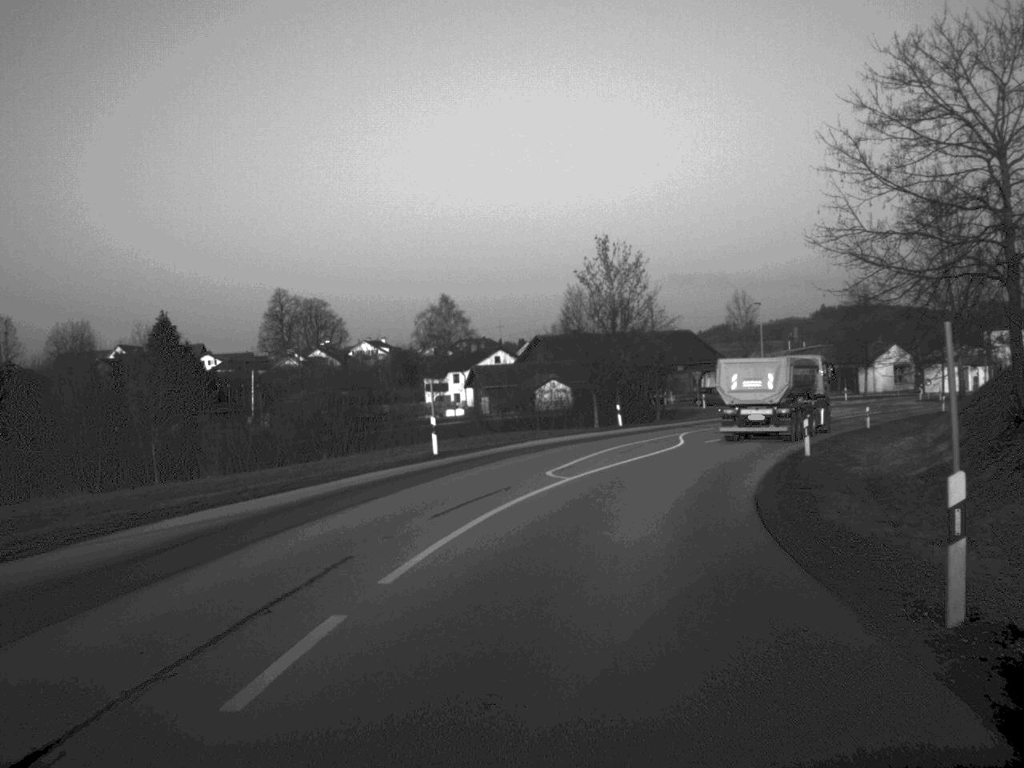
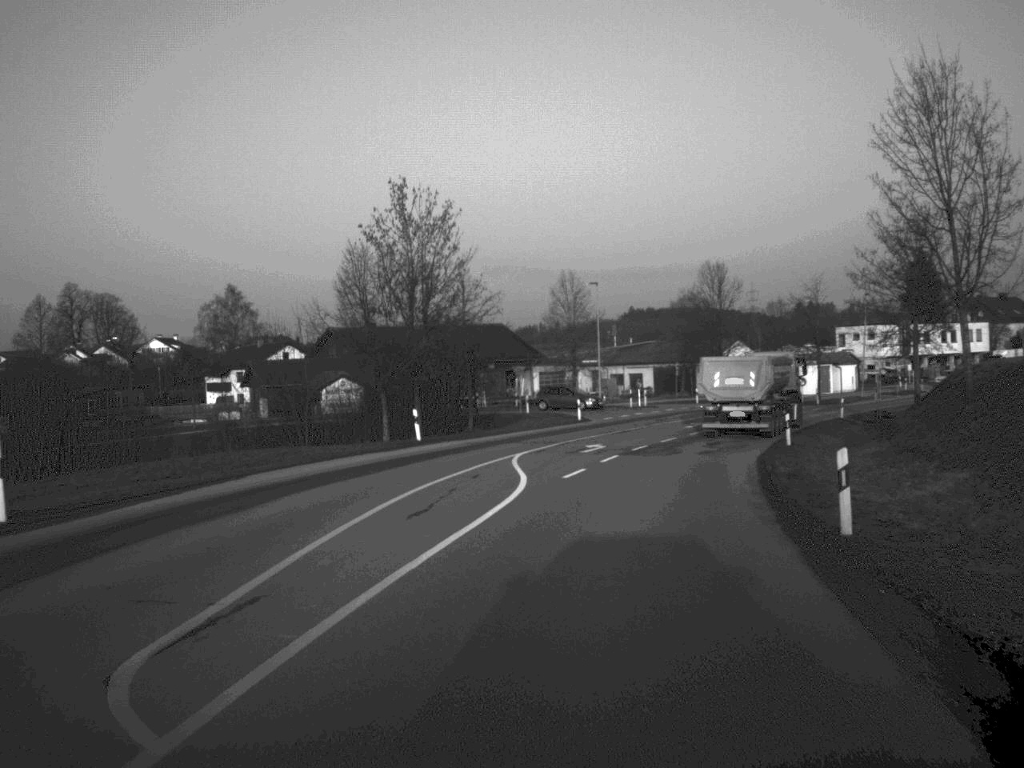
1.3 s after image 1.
(+1.4, +19.1) m; +9°
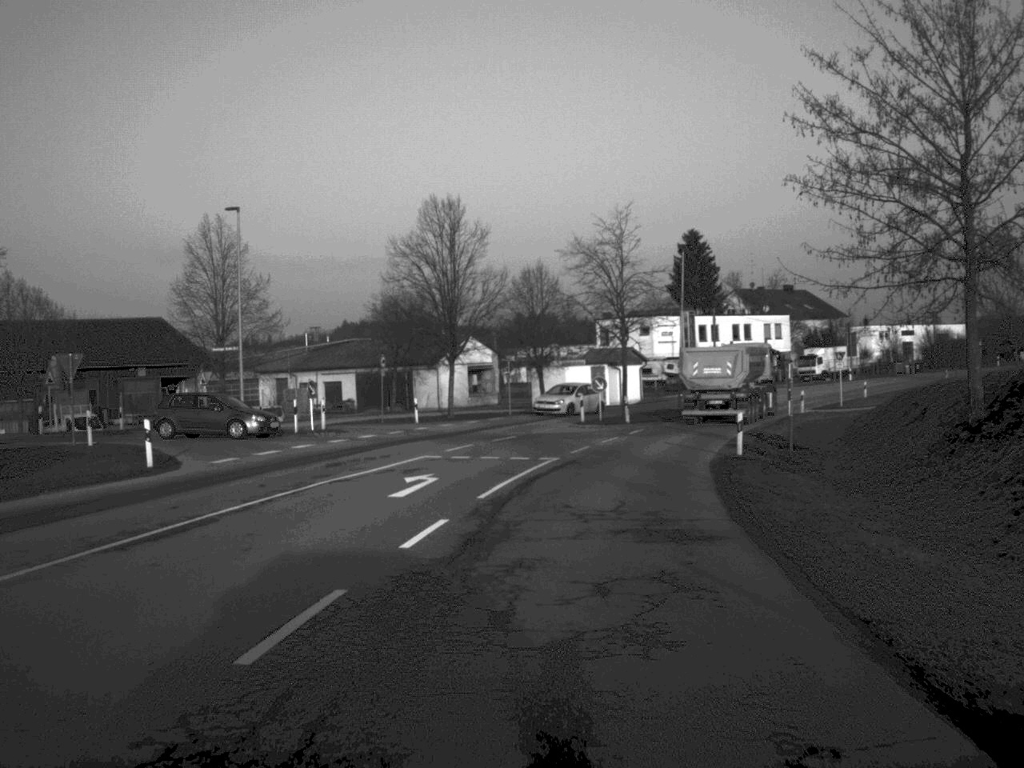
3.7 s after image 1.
(+4.2, +34.8) m; +13°
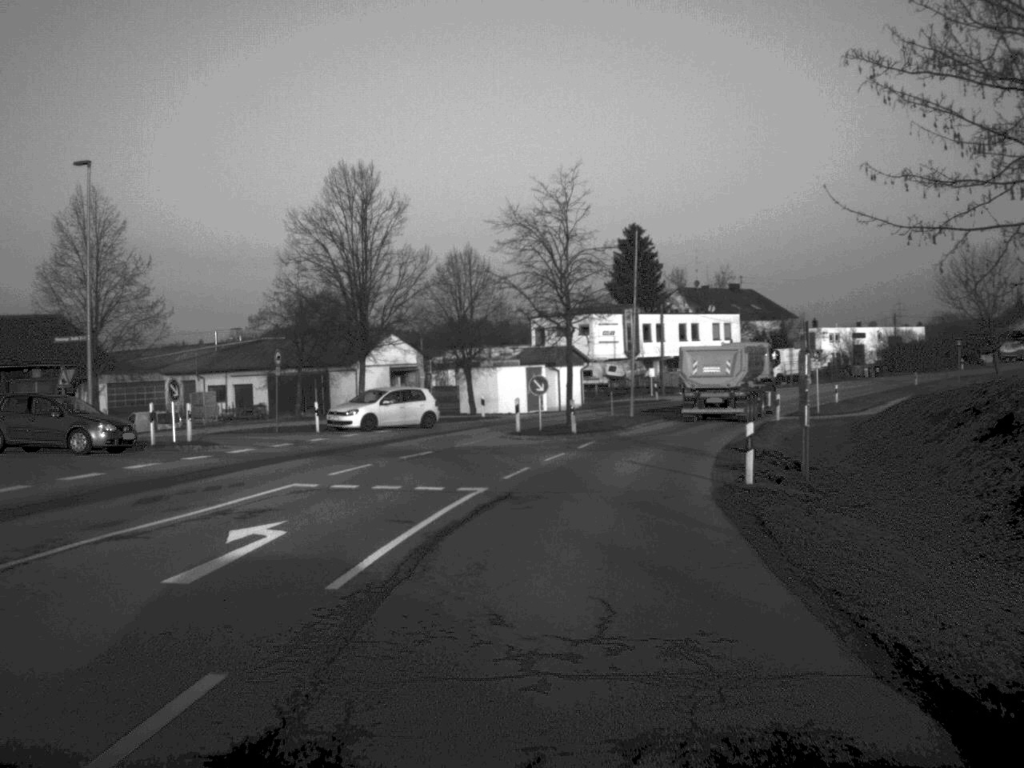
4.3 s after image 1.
(+0.2, +9.2) m; +3°
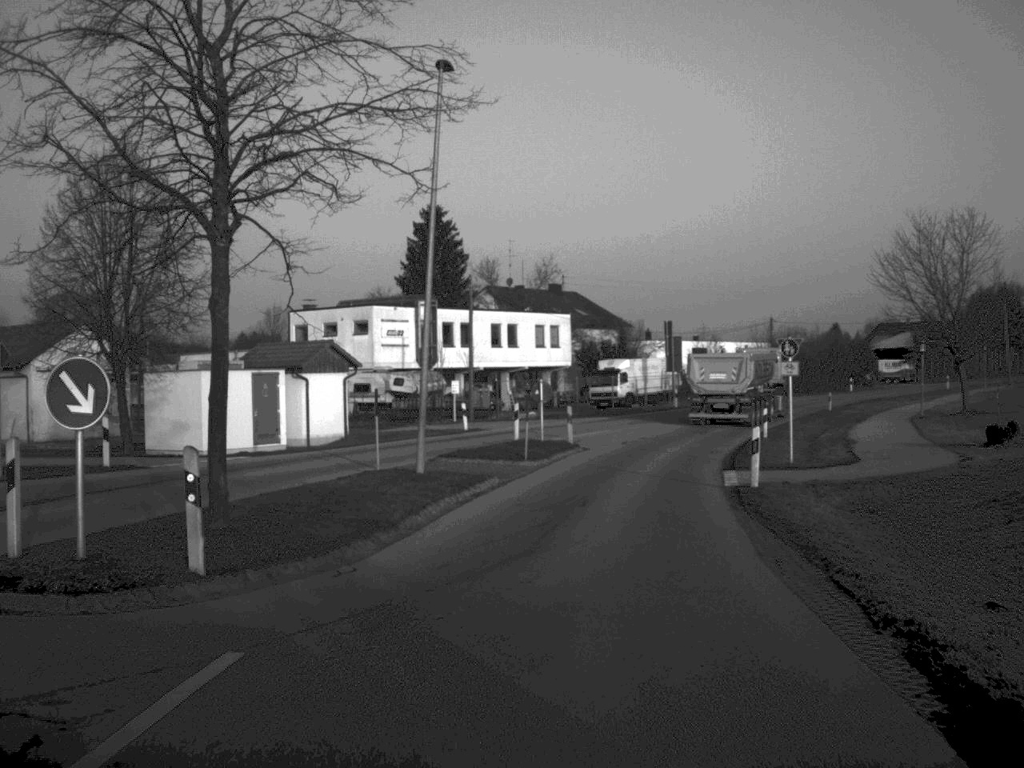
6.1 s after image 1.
(+2.3, +28.1) m; +9°
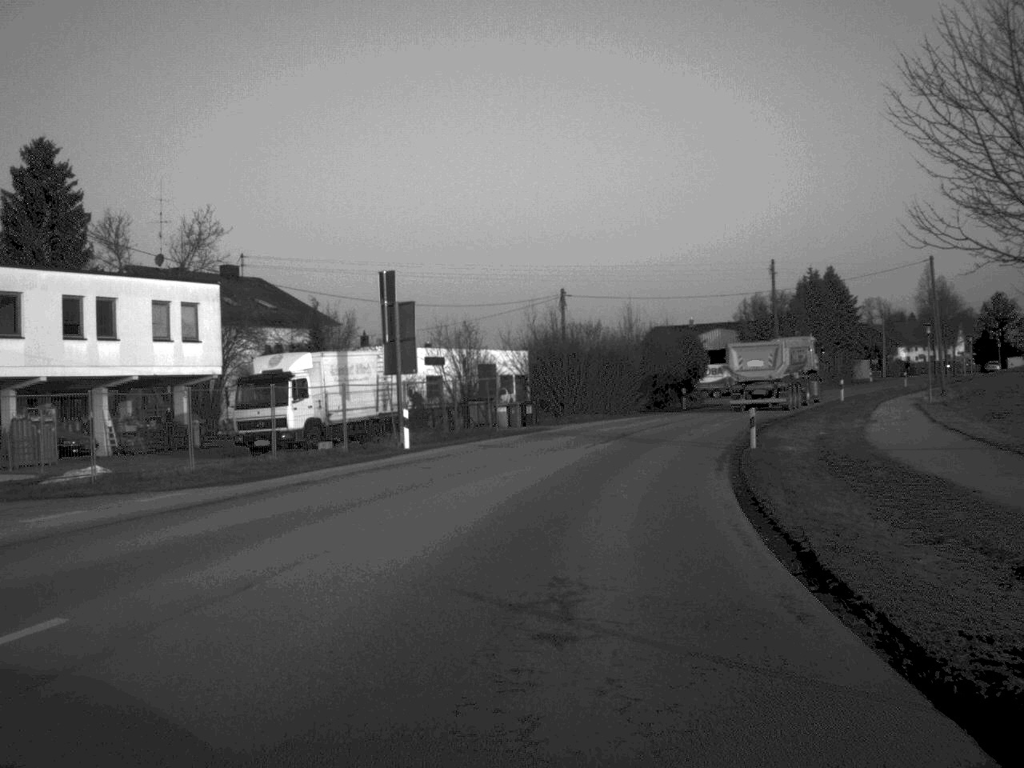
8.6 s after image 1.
(+4.0, +37.4) m; +12°
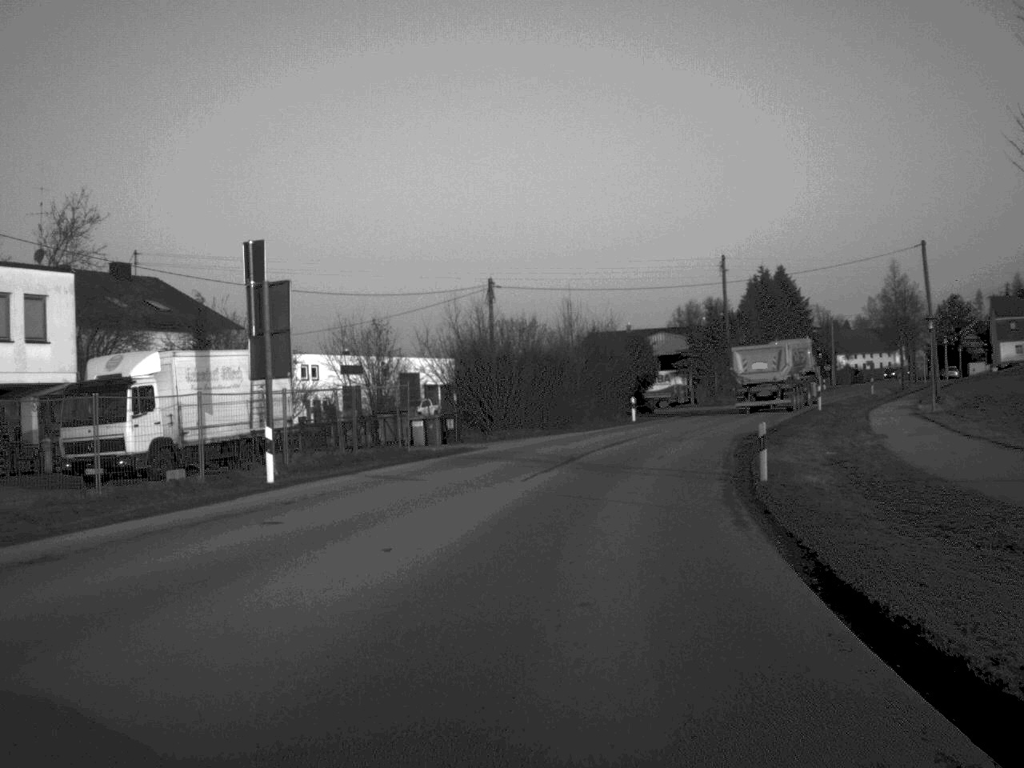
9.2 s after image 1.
(+0.3, +9.3) m; +3°
